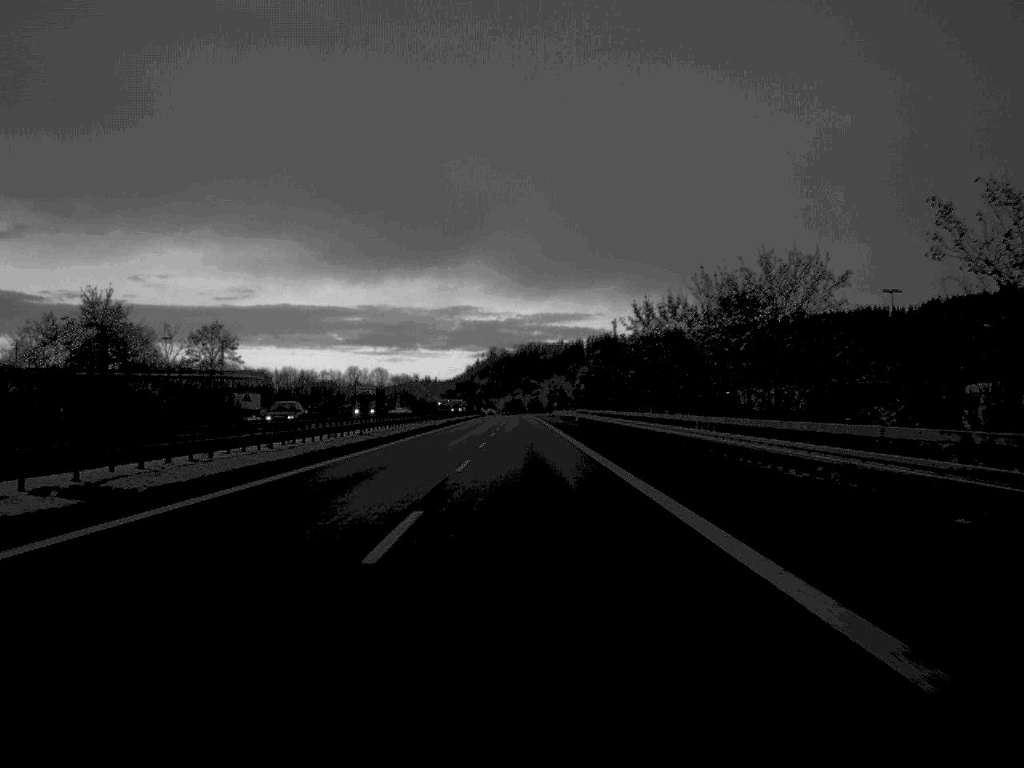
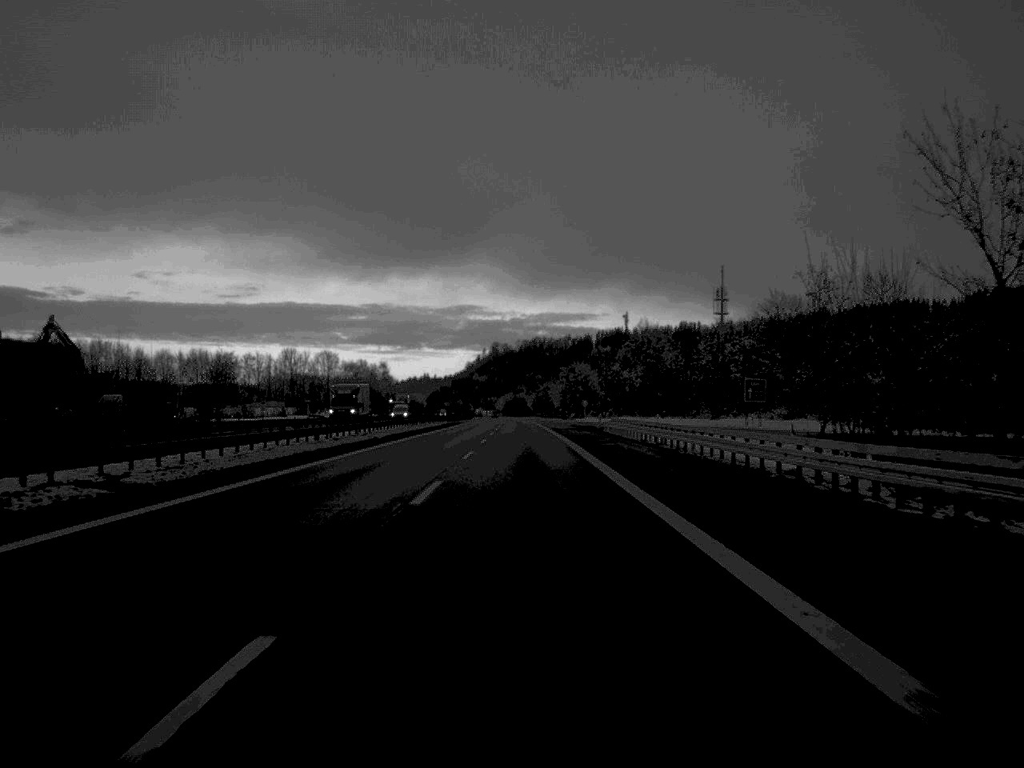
(-0.4, +117.5) m; 0°
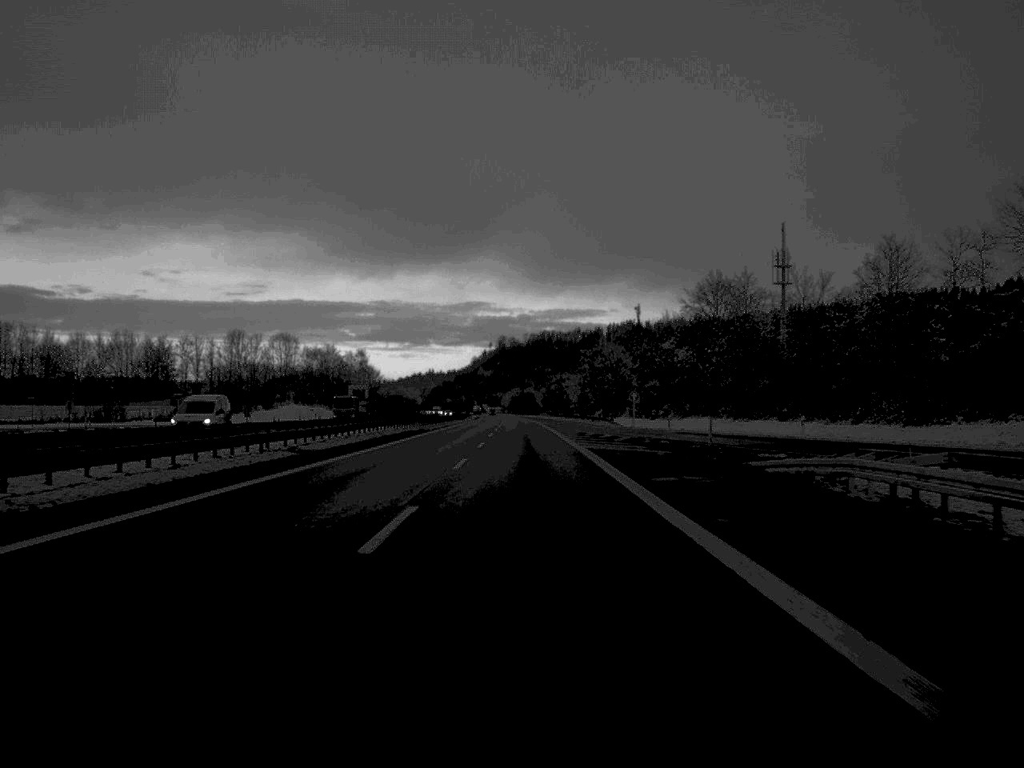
(-0.2, +60.7) m; 0°
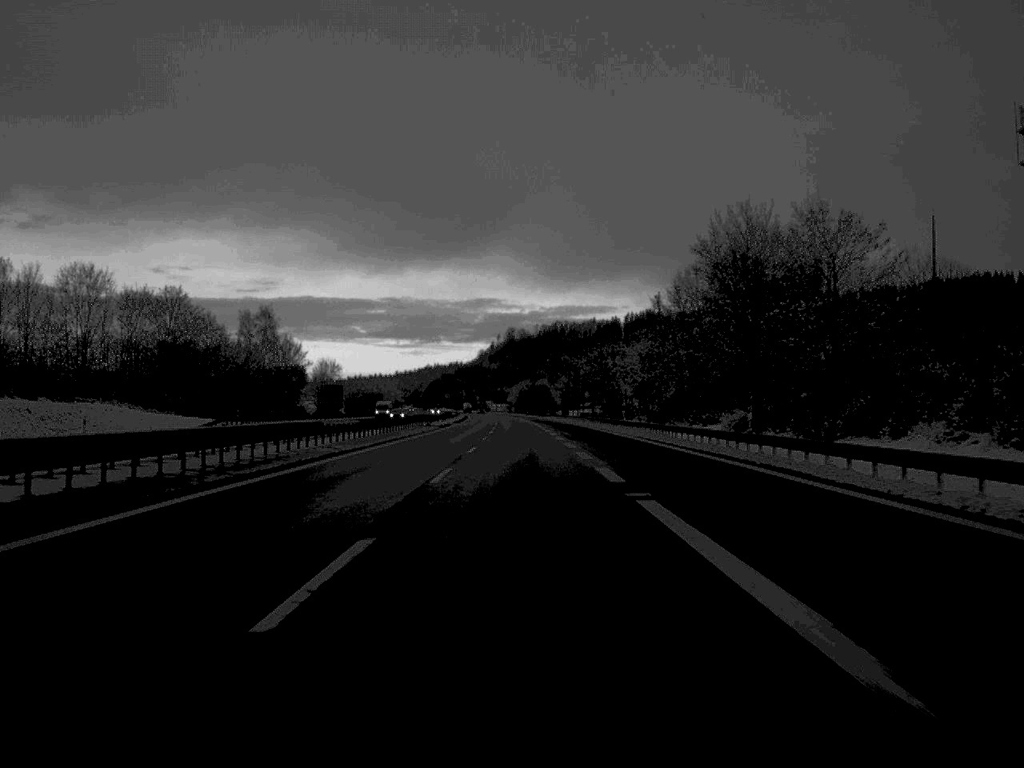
(-0.5, +111.8) m; 0°
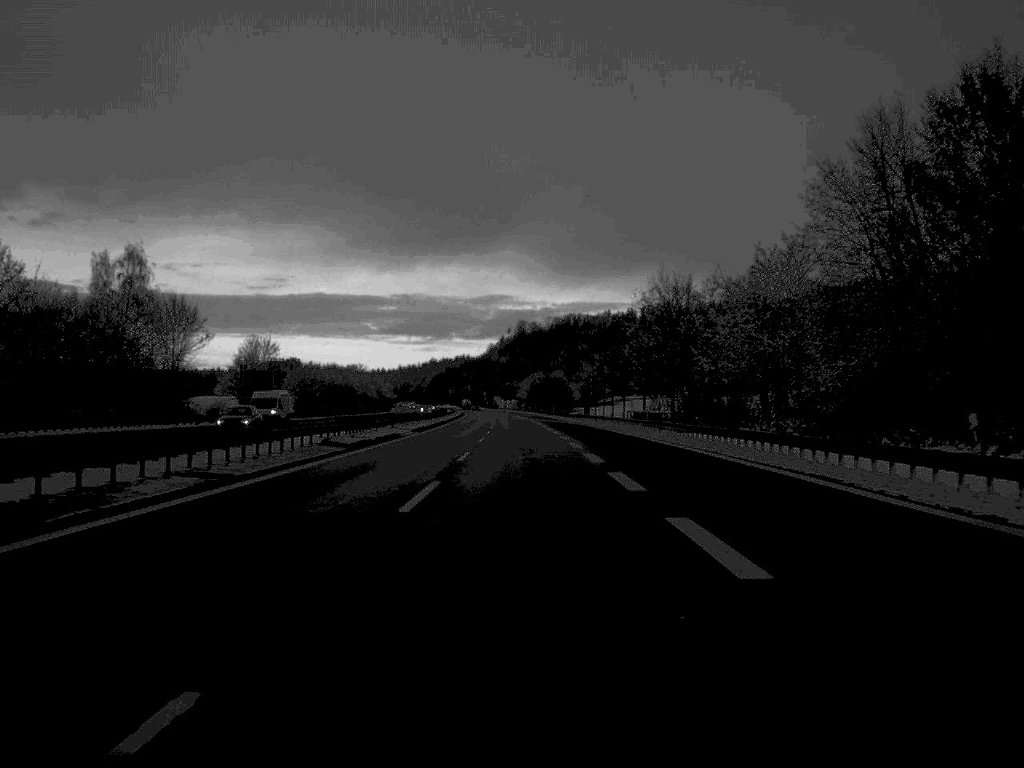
(-0.3, +61.7) m; -1°
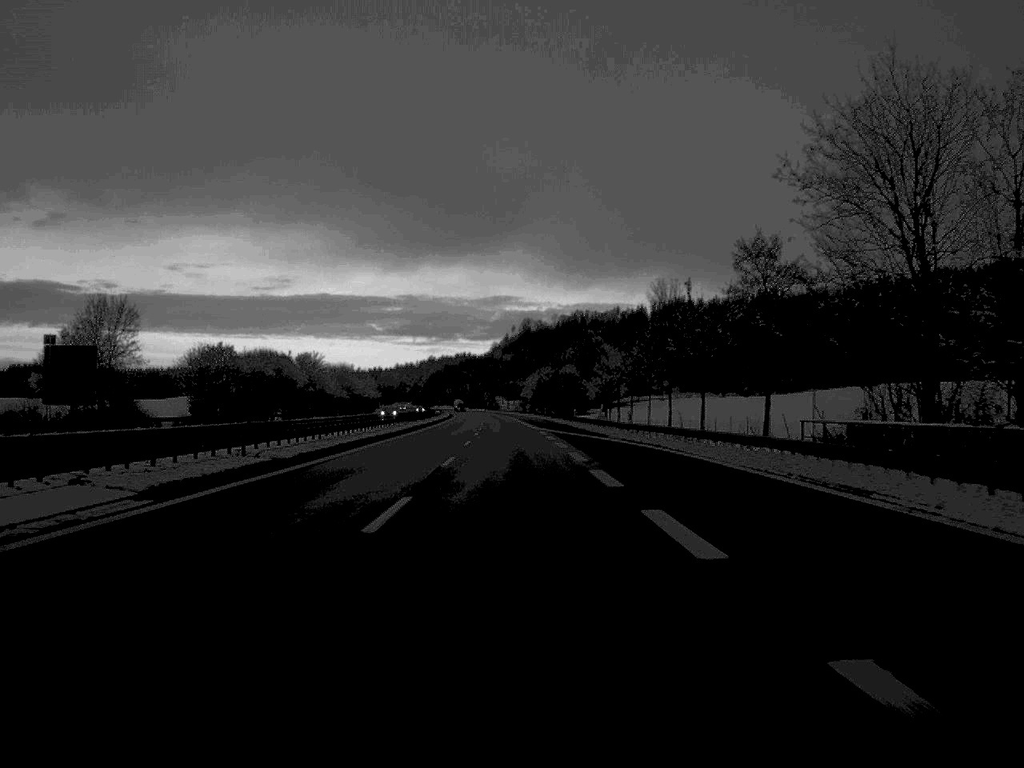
(-0.1, +56.4) m; 0°
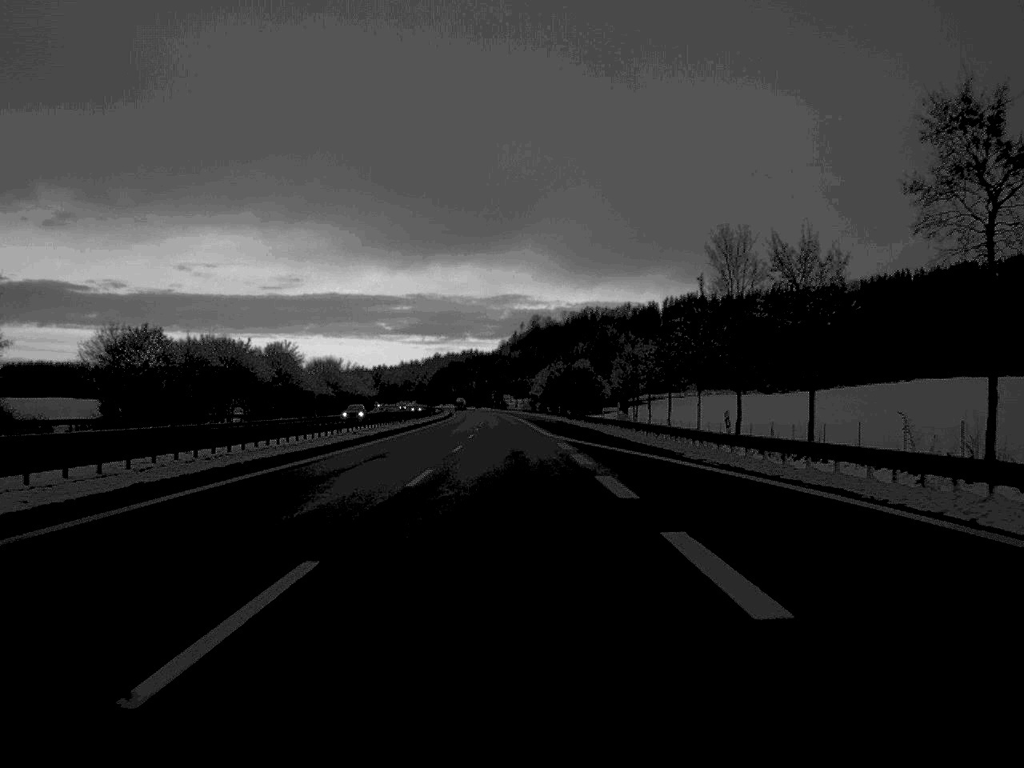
(-0.1, +27.6) m; 0°
